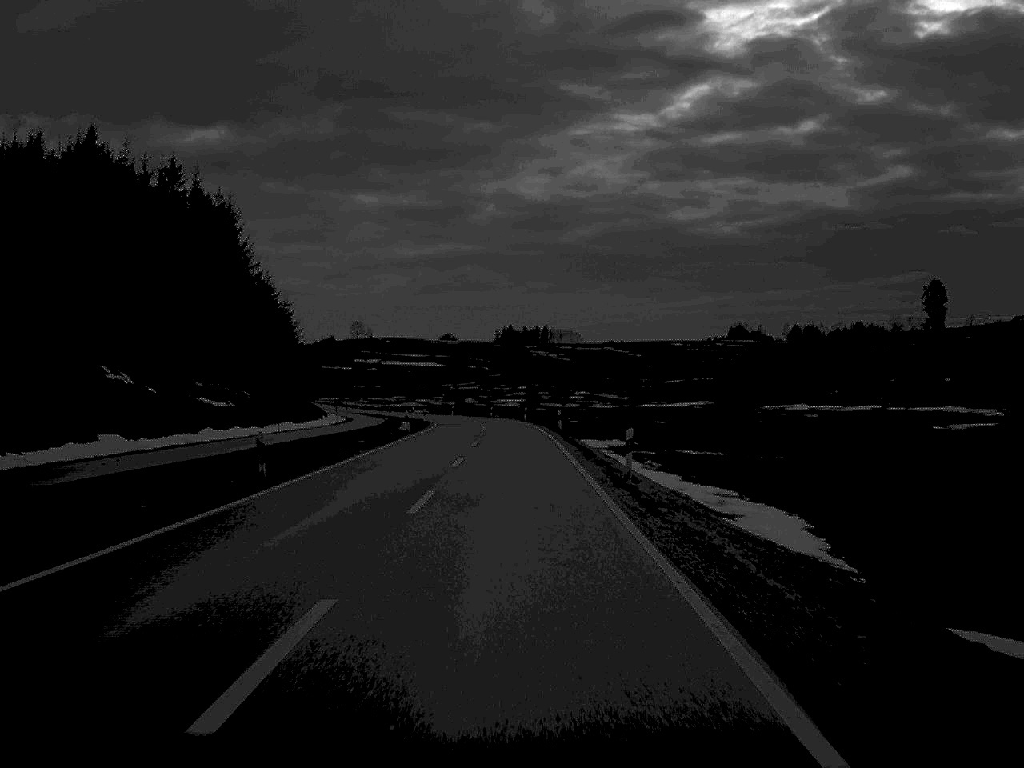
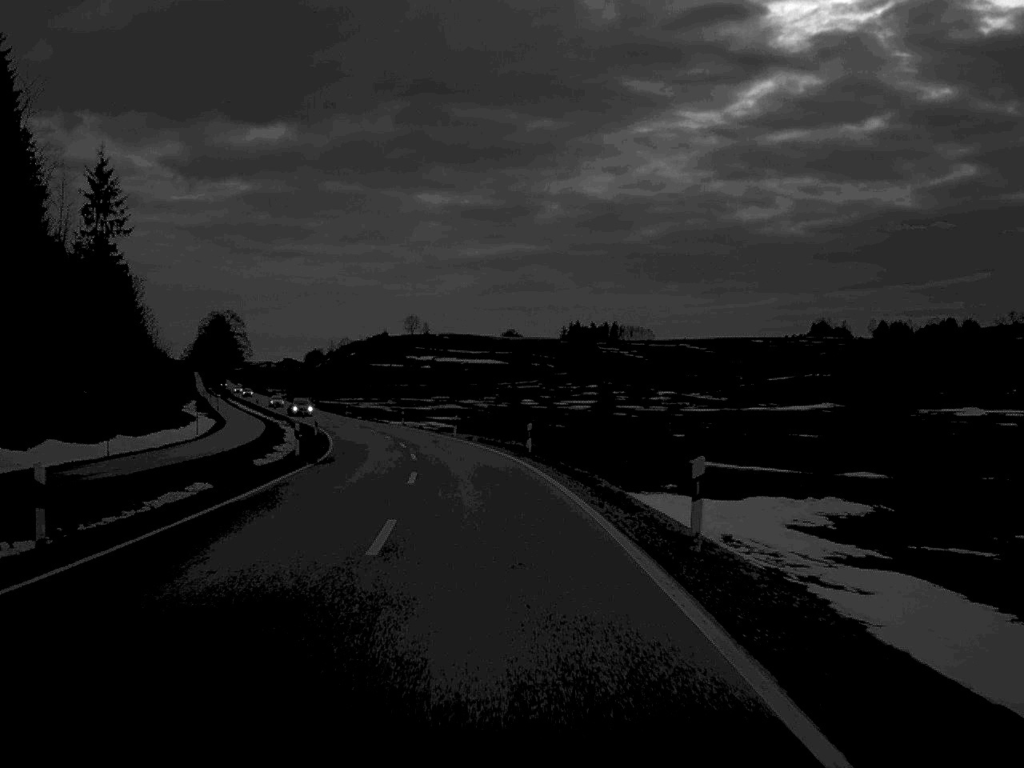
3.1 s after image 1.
(-1.1, +76.1) m; -3°
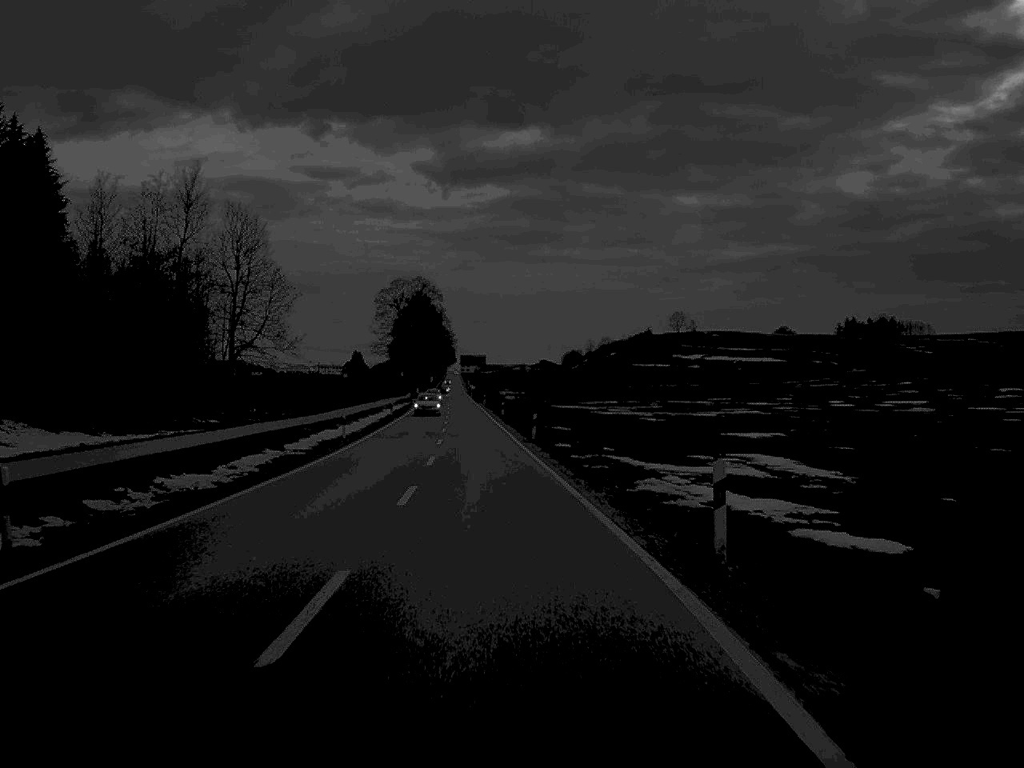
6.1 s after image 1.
(-7.8, +77.3) m; -12°
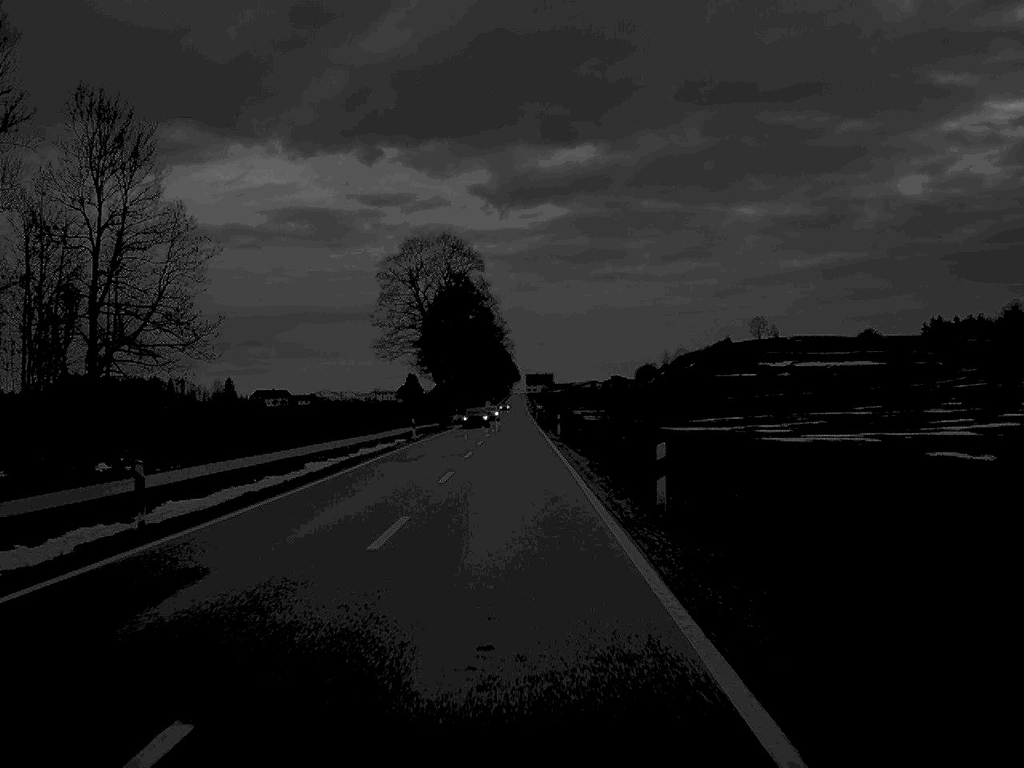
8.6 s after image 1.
(-2.3, +64.7) m; -3°
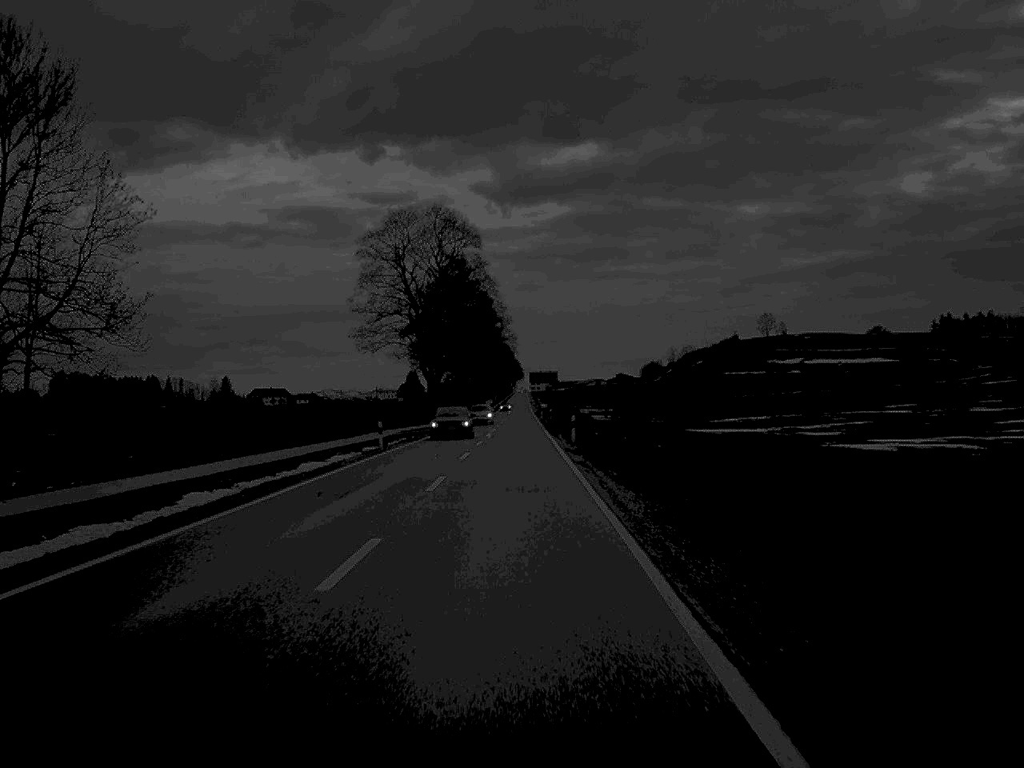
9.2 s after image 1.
(0.0, +15.5) m; 0°
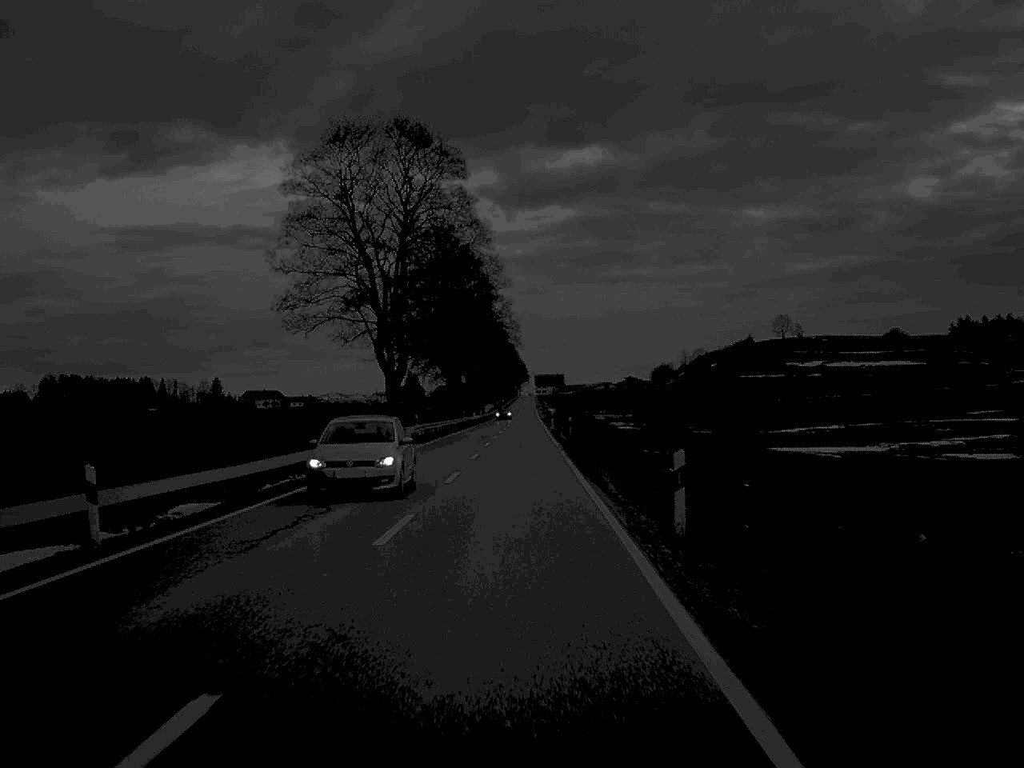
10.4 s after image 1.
(-0.1, +31.9) m; 0°
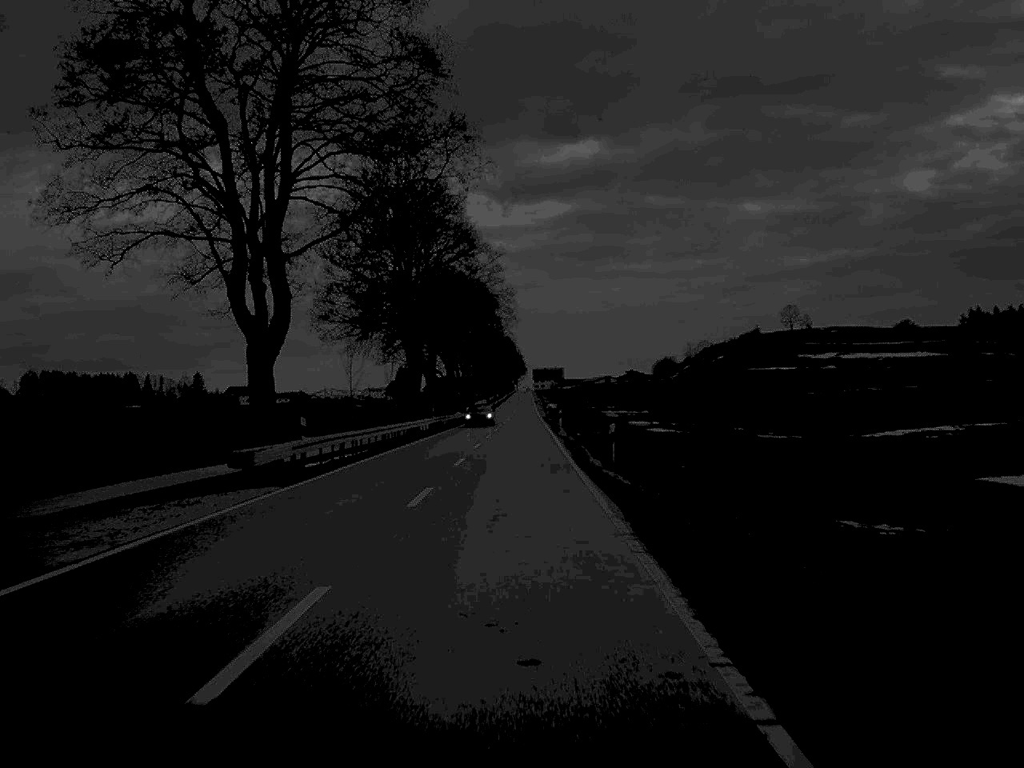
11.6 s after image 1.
(0.0, +31.9) m; 0°
